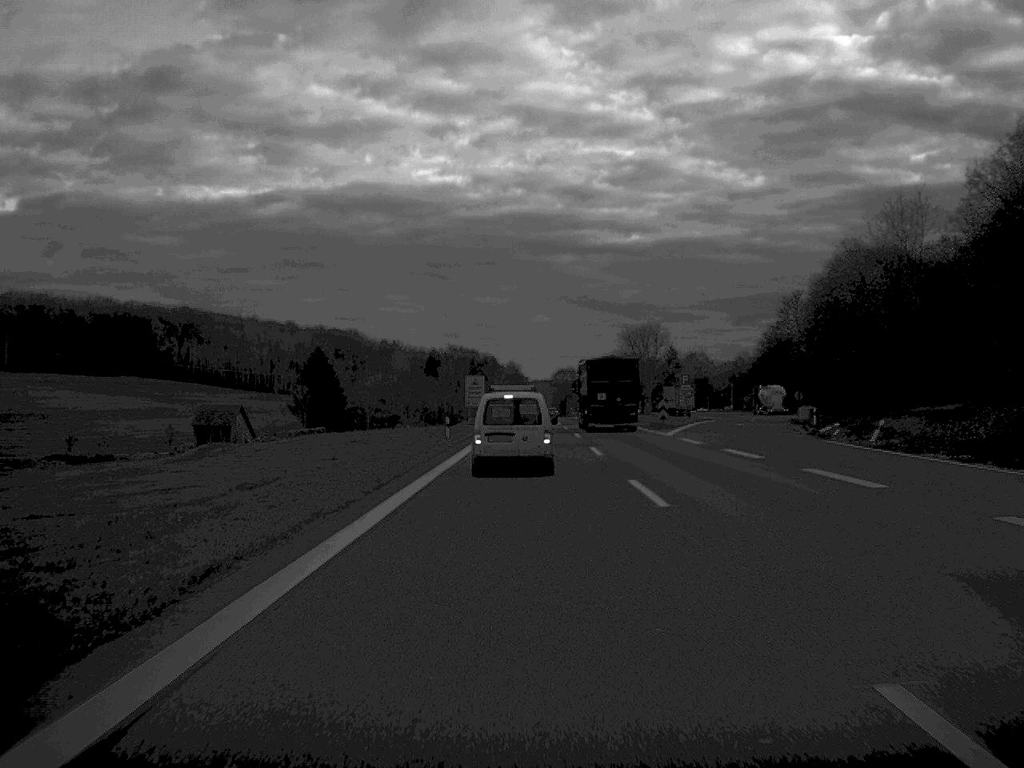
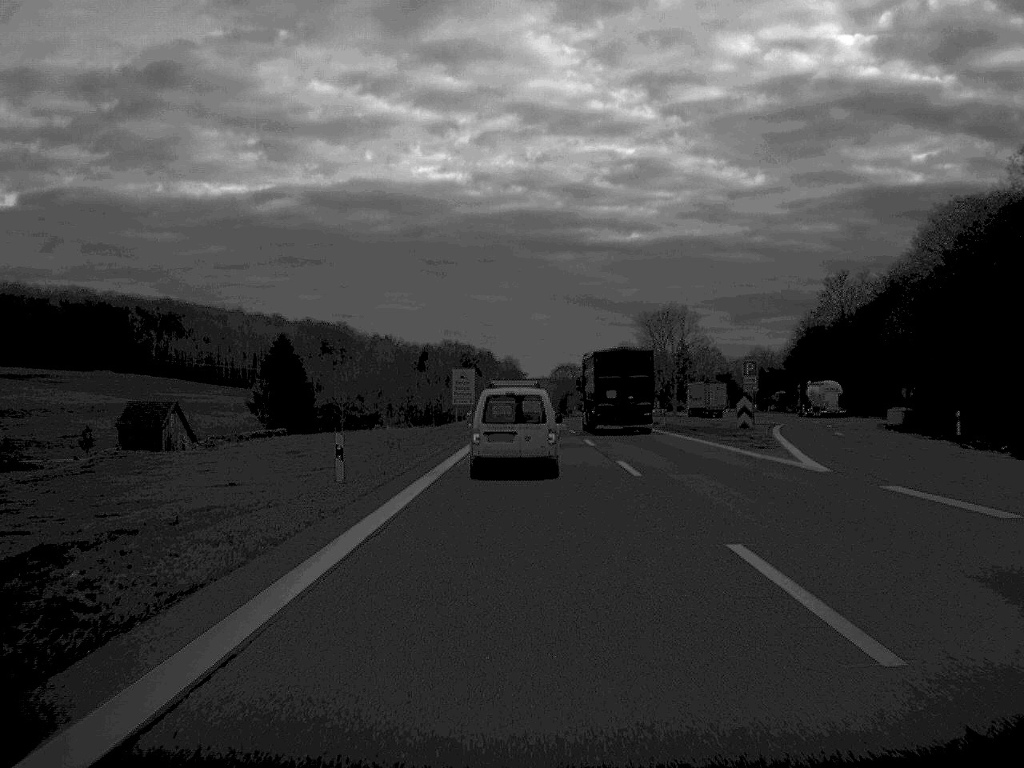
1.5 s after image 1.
(0.0, +29.7) m; 0°
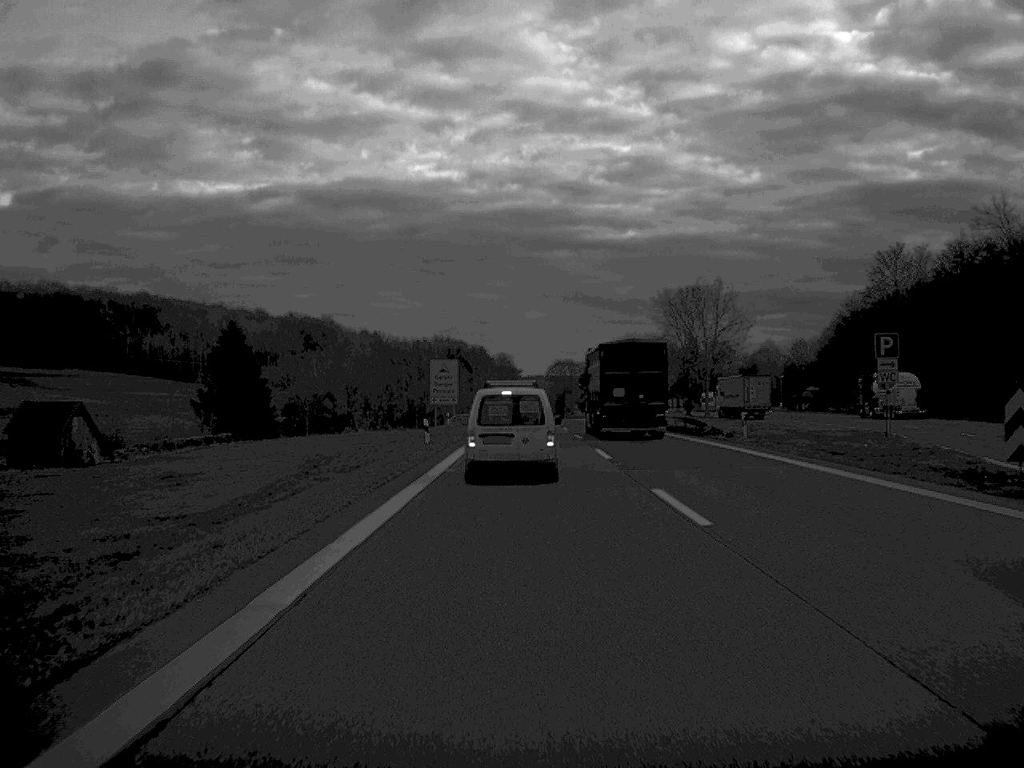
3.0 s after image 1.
(0.0, +27.9) m; 0°
